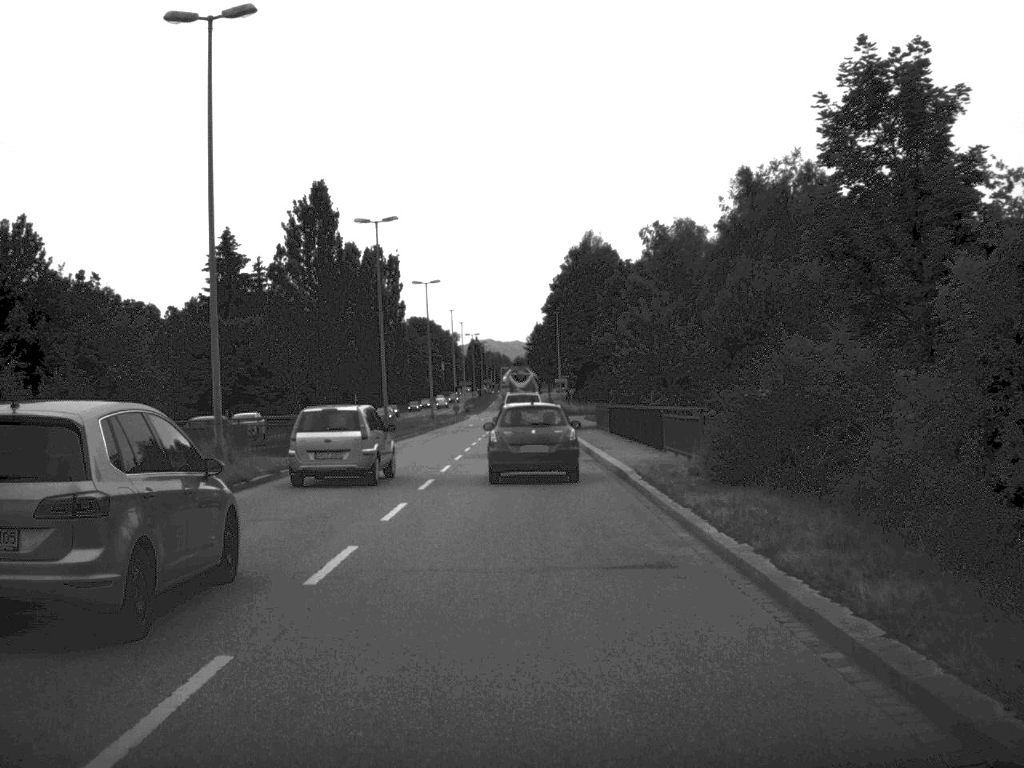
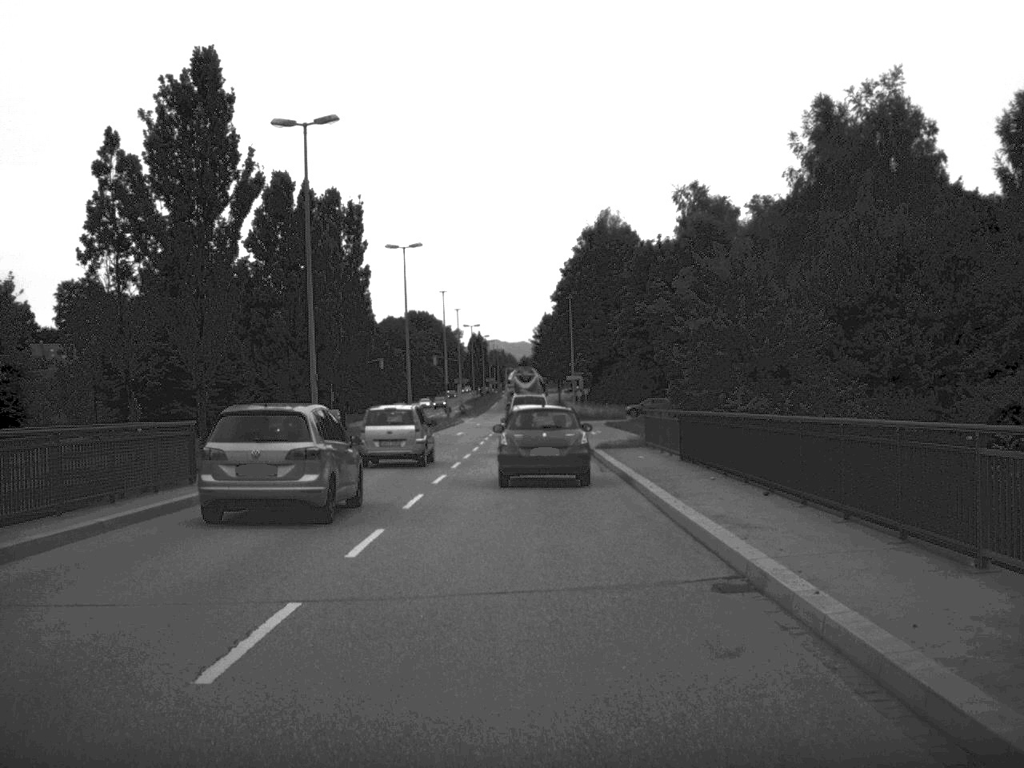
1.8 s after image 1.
(-0.1, +21.4) m; 0°
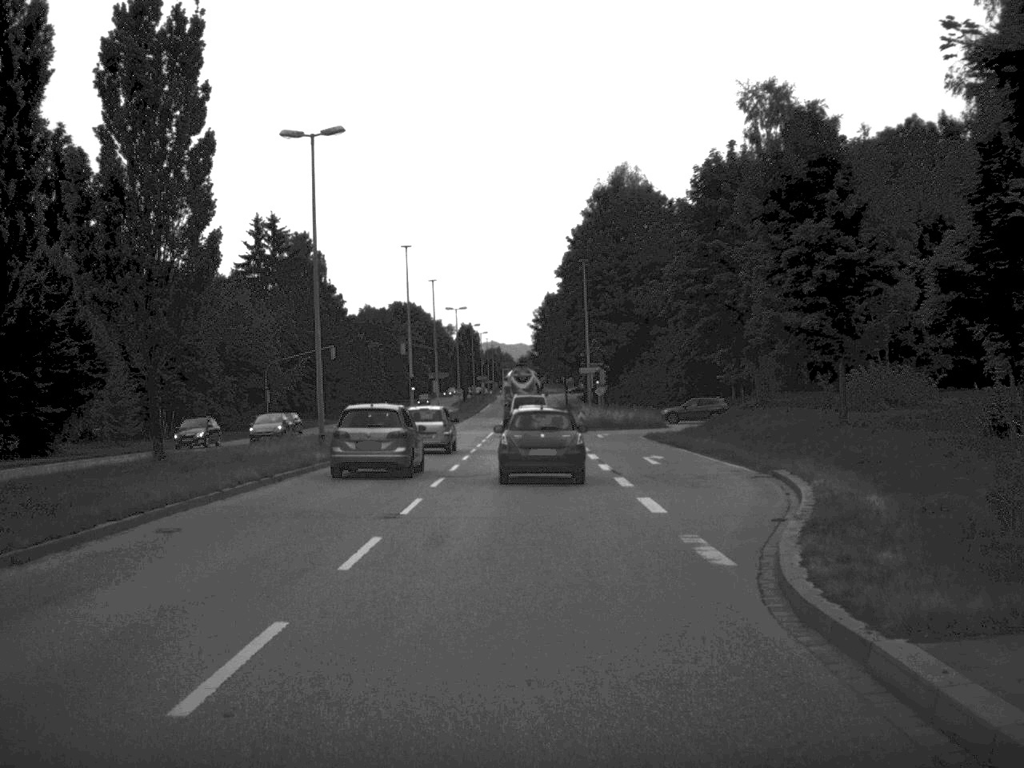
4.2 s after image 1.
(0.0, +30.3) m; 0°
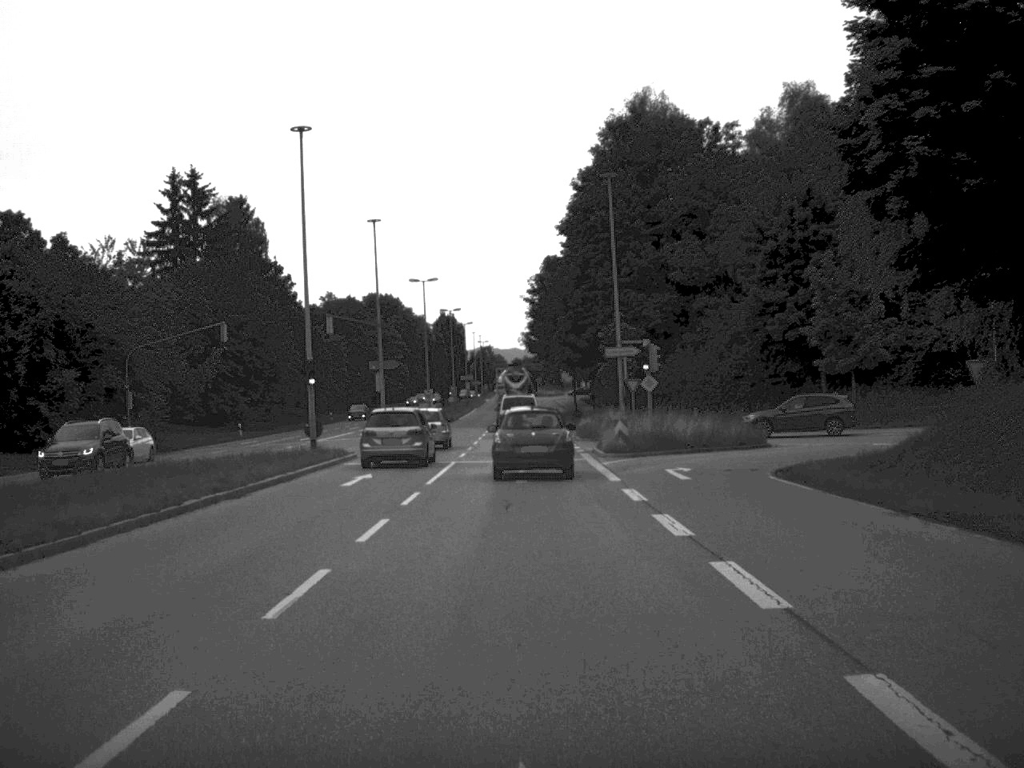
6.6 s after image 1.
(0.0, +31.9) m; 0°
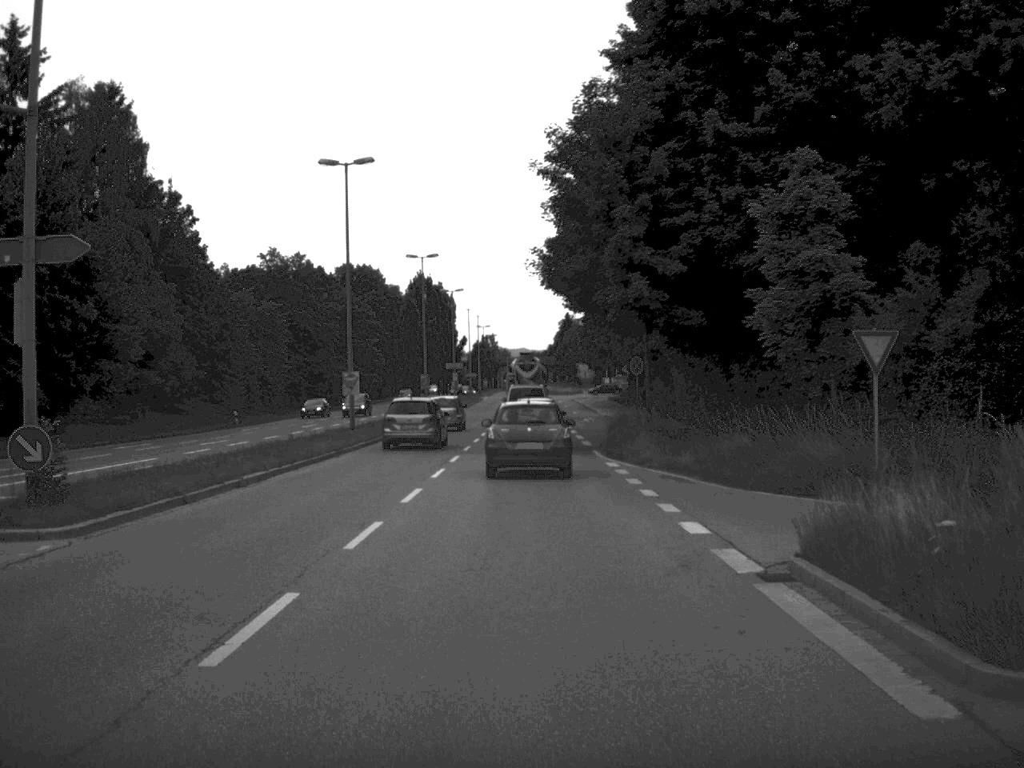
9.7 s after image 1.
(-0.3, +43.9) m; -1°
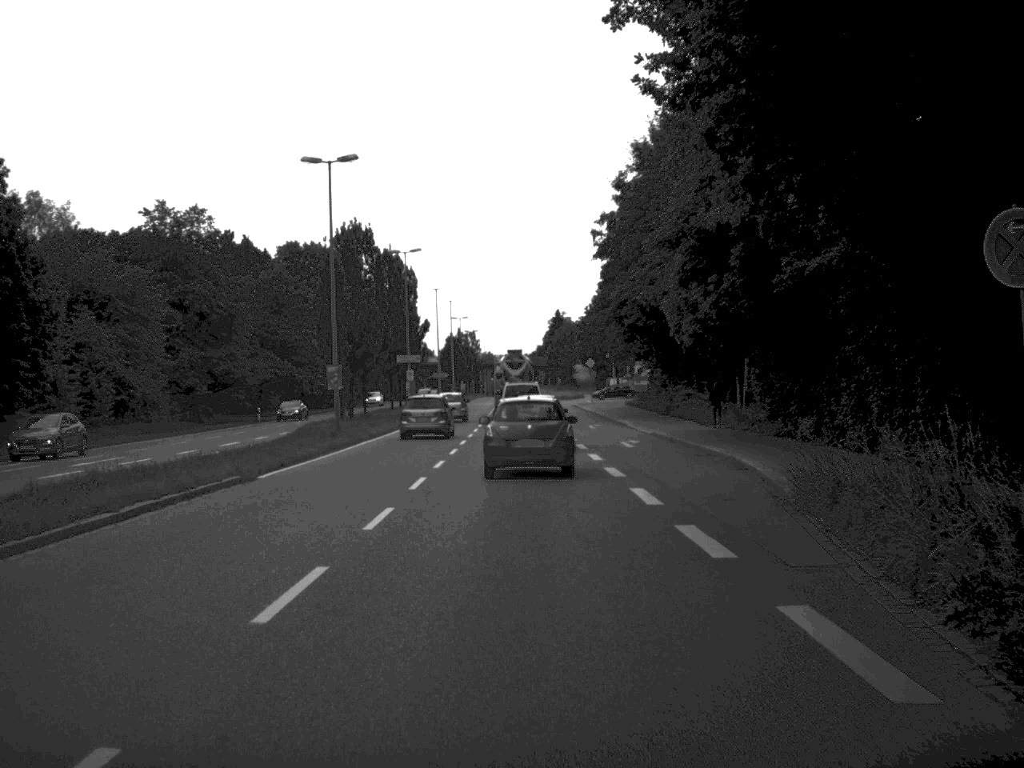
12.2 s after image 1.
(-0.1, +34.6) m; +1°
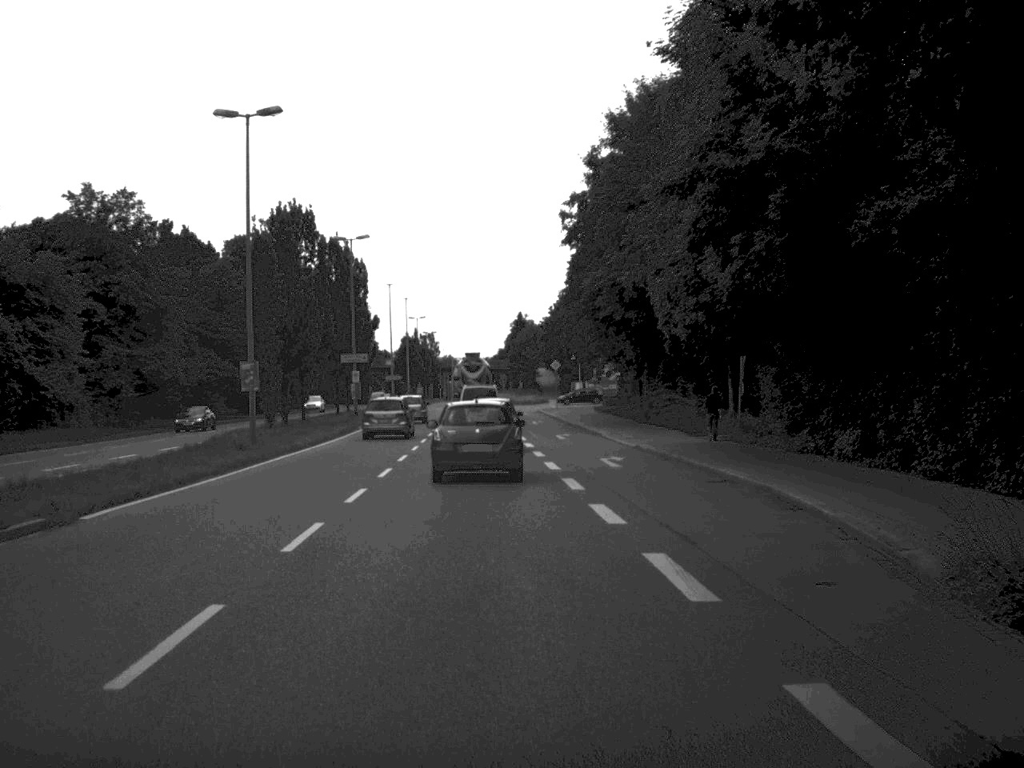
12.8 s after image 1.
(+0.1, +8.2) m; +2°
